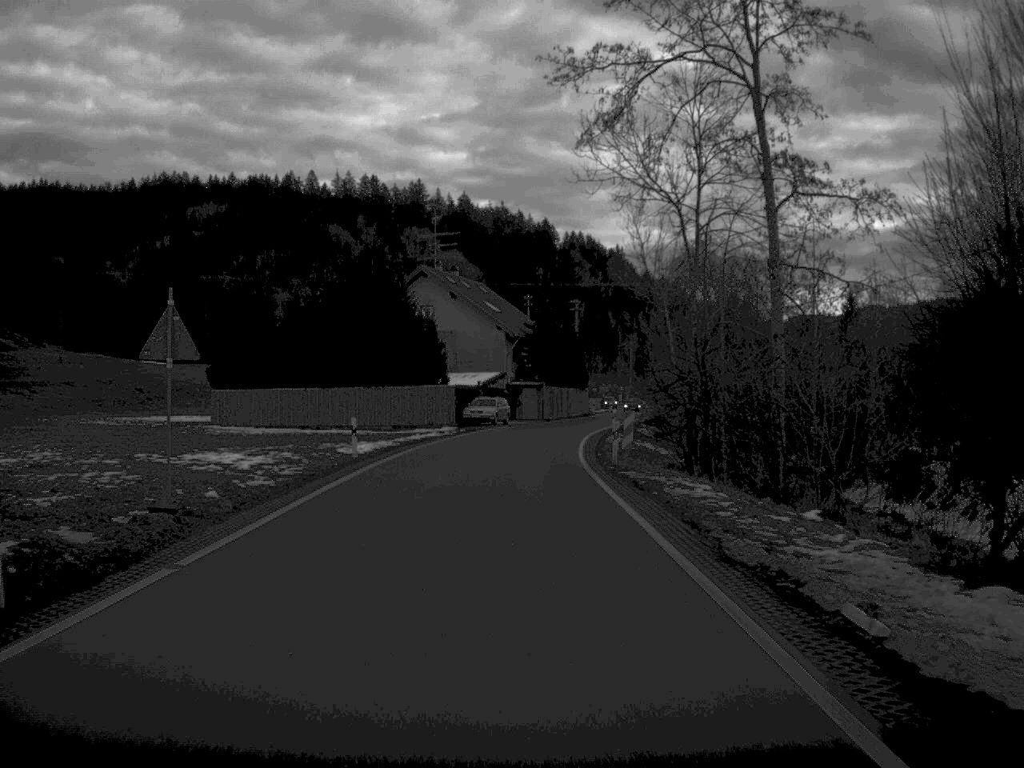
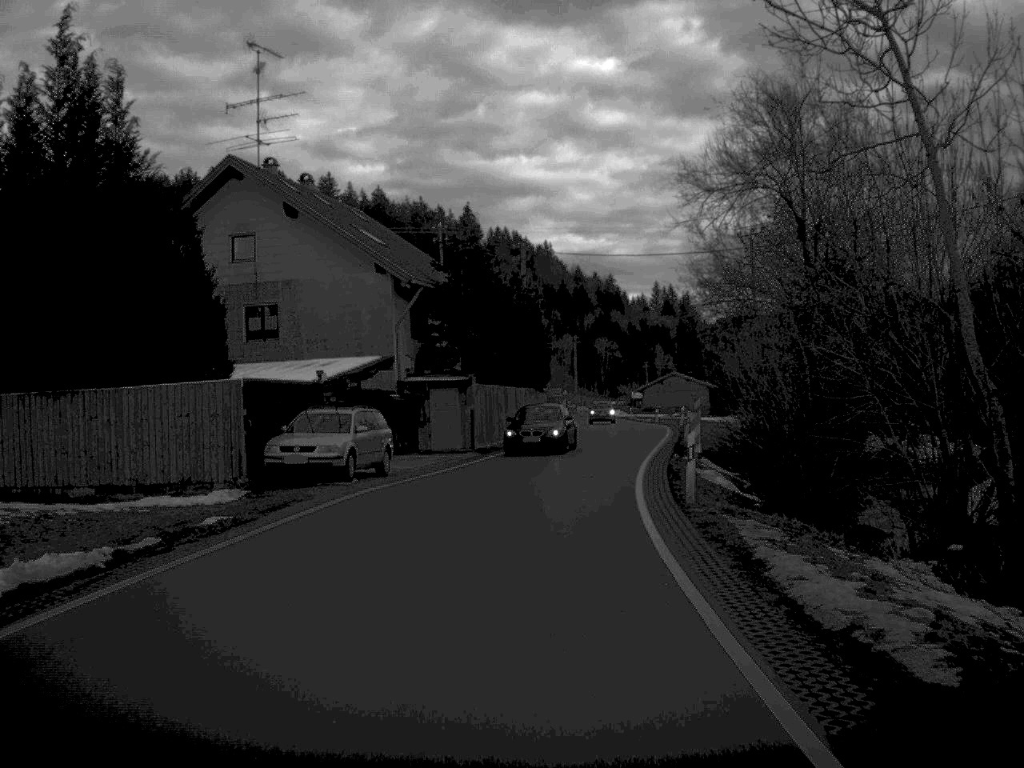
(+0.4, +40.6) m; +3°
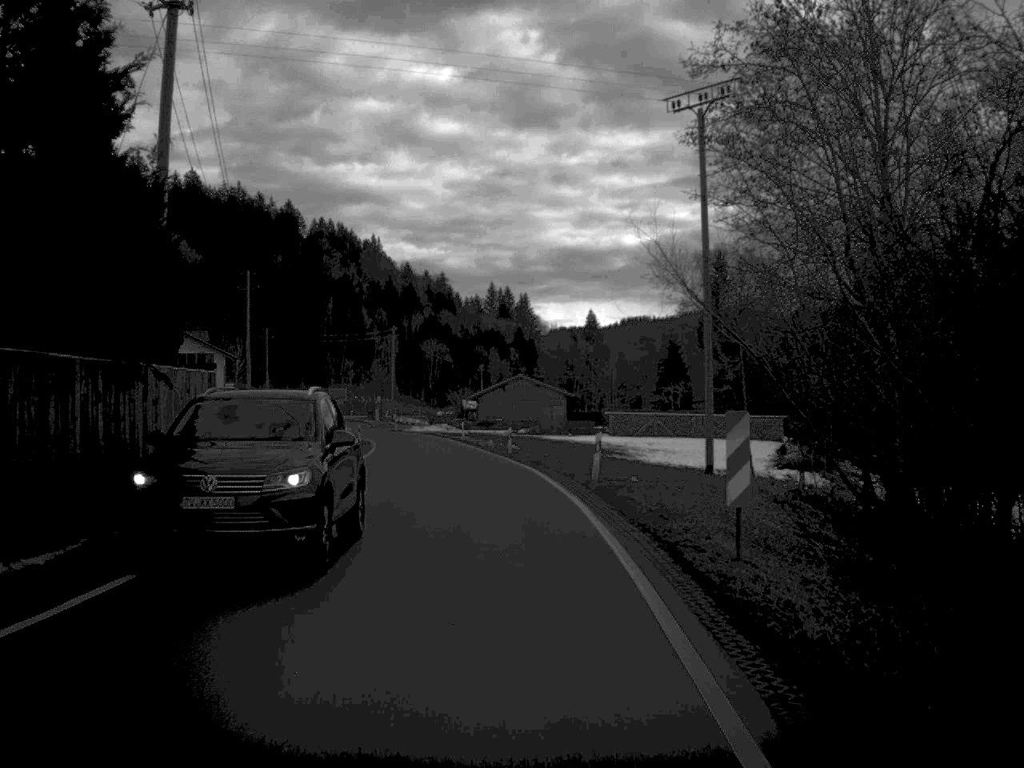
(+2.9, +40.4) m; +7°
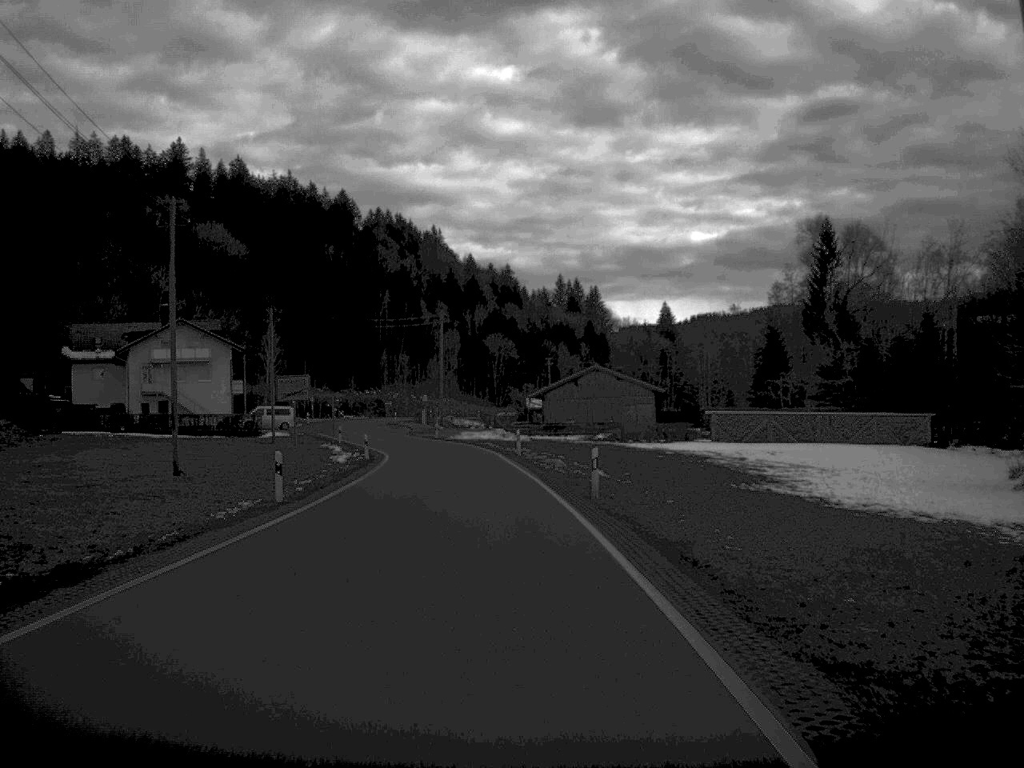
(-0.6, +25.5) m; -3°
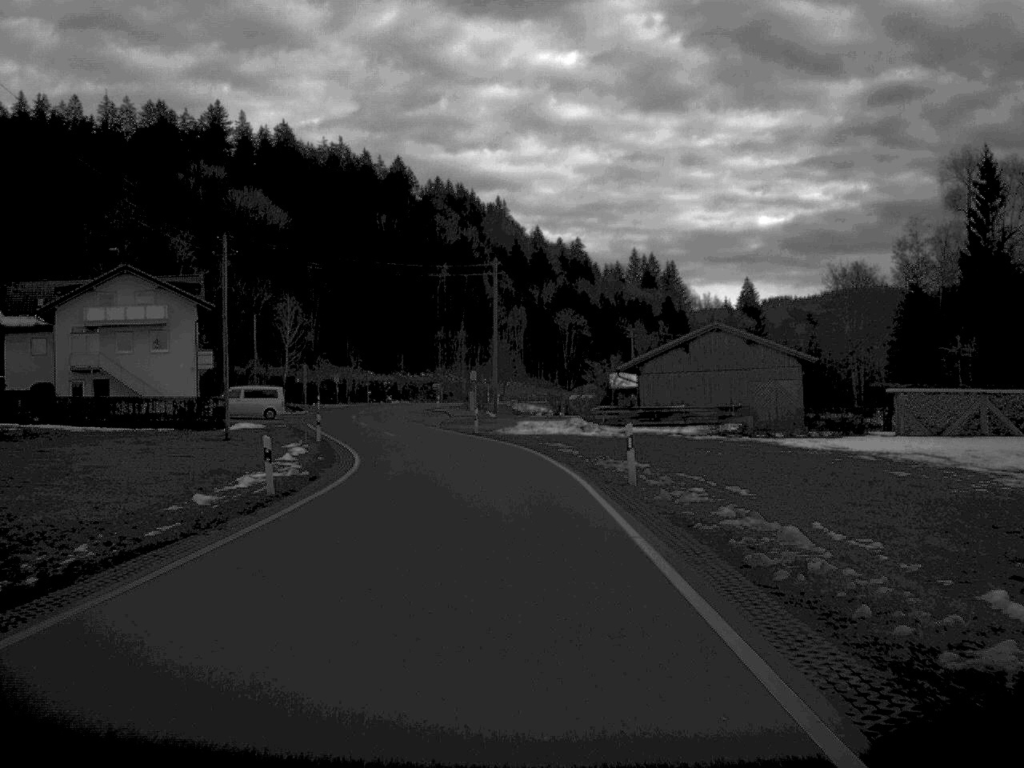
(-0.9, +31.6) m; -3°
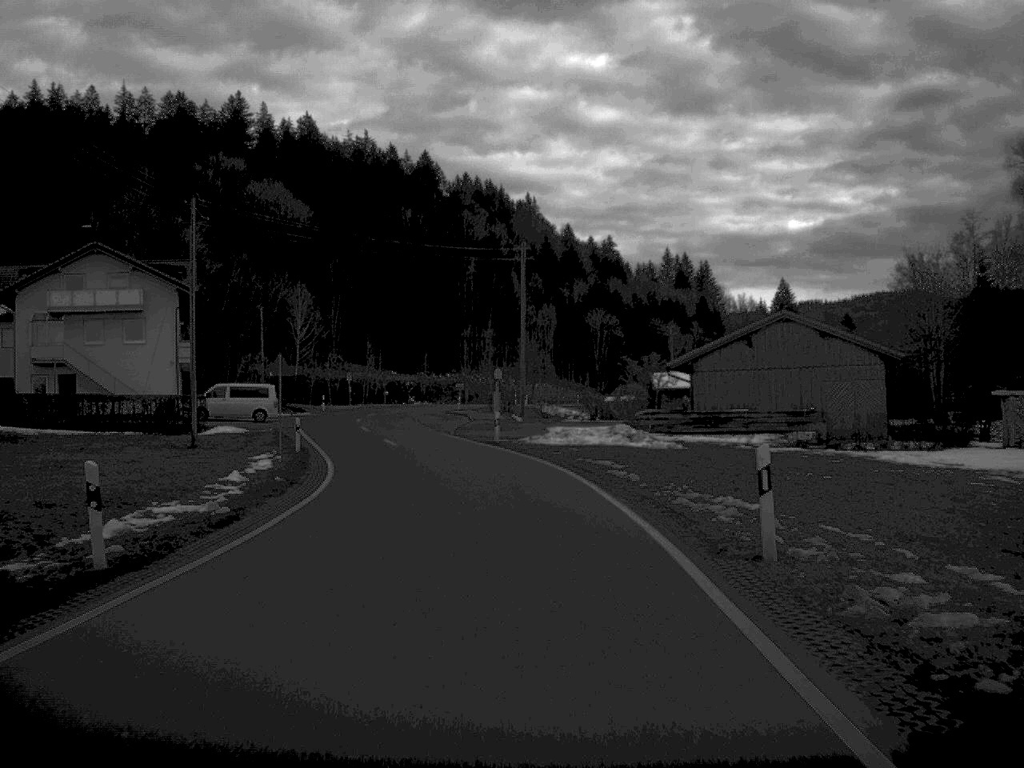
(-0.1, +10.7) m; -1°
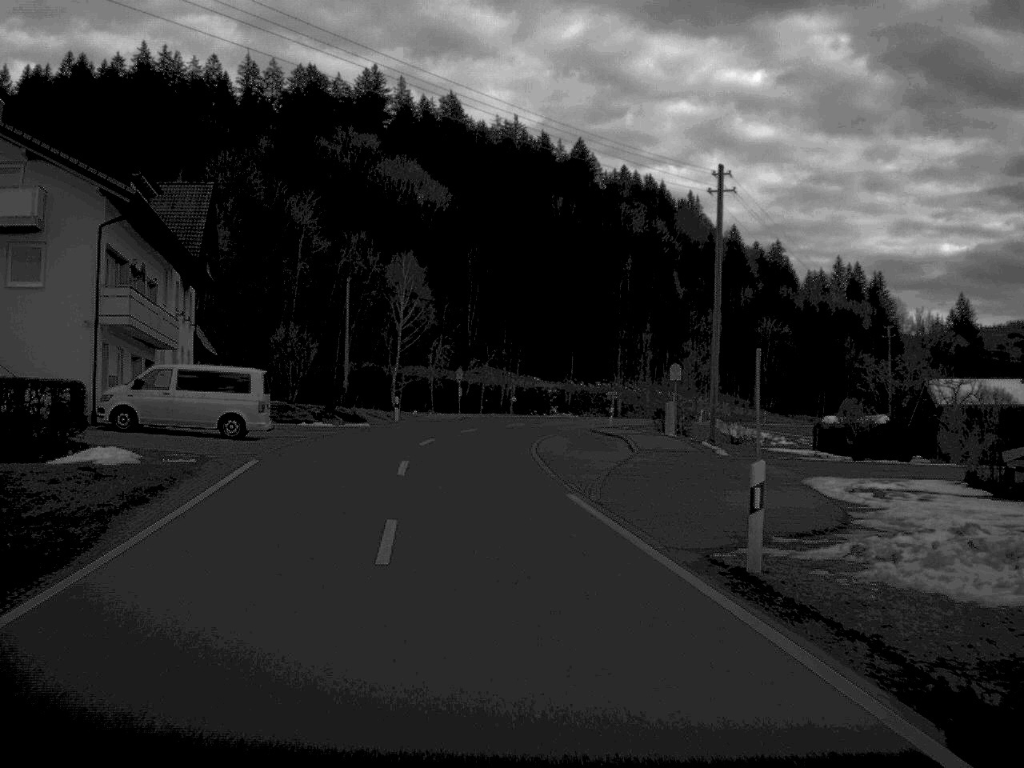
(-1.6, +31.4) m; -7°
